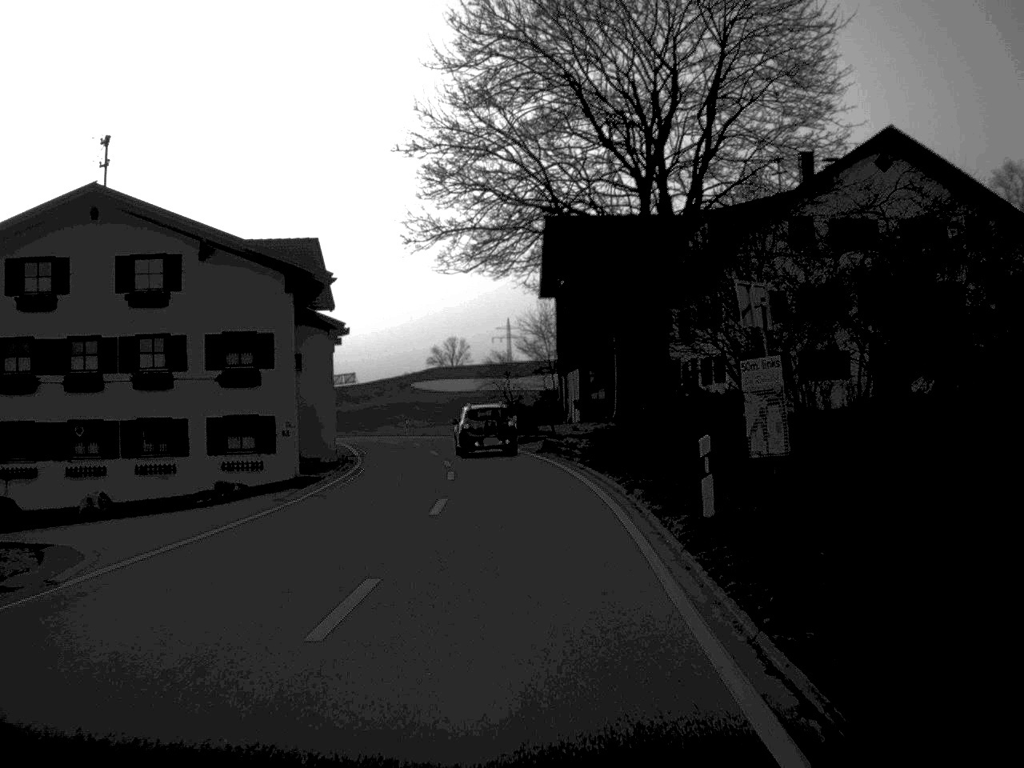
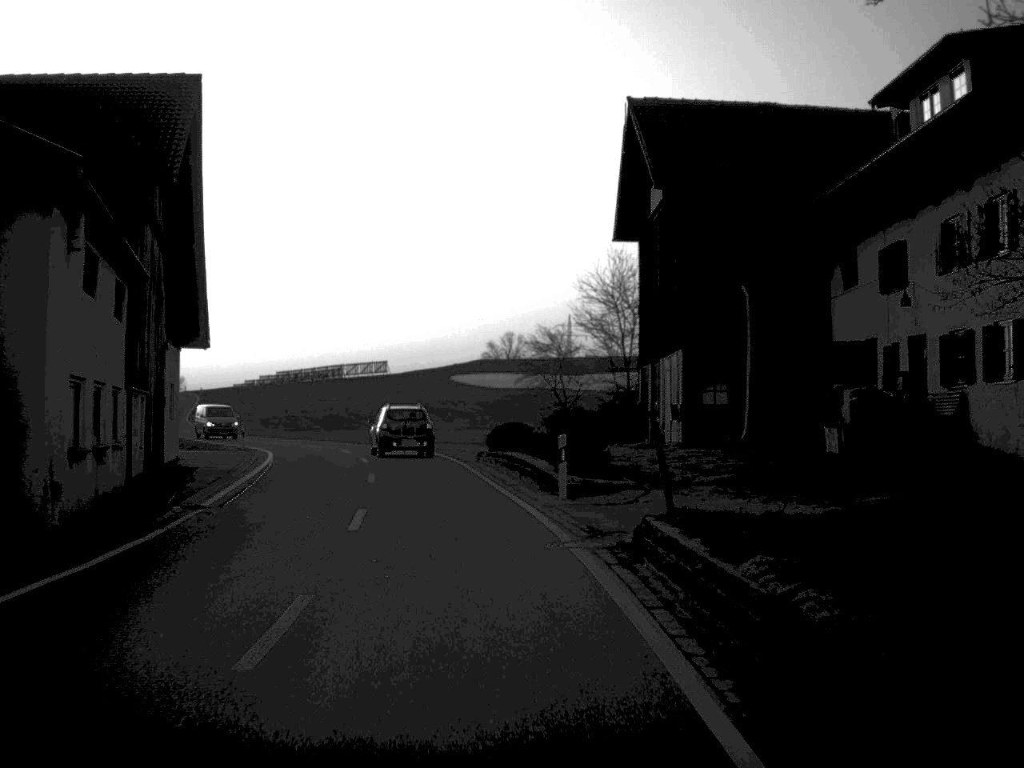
(-0.1, +26.2) m; -3°
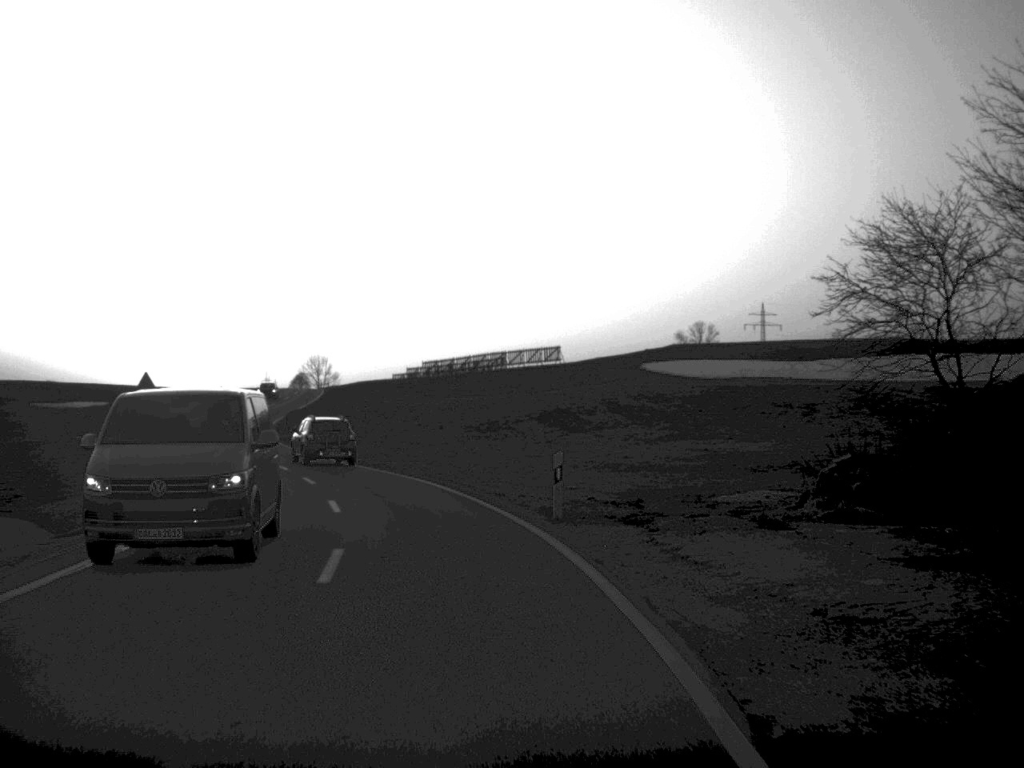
(-2.3, +32.8) m; -8°
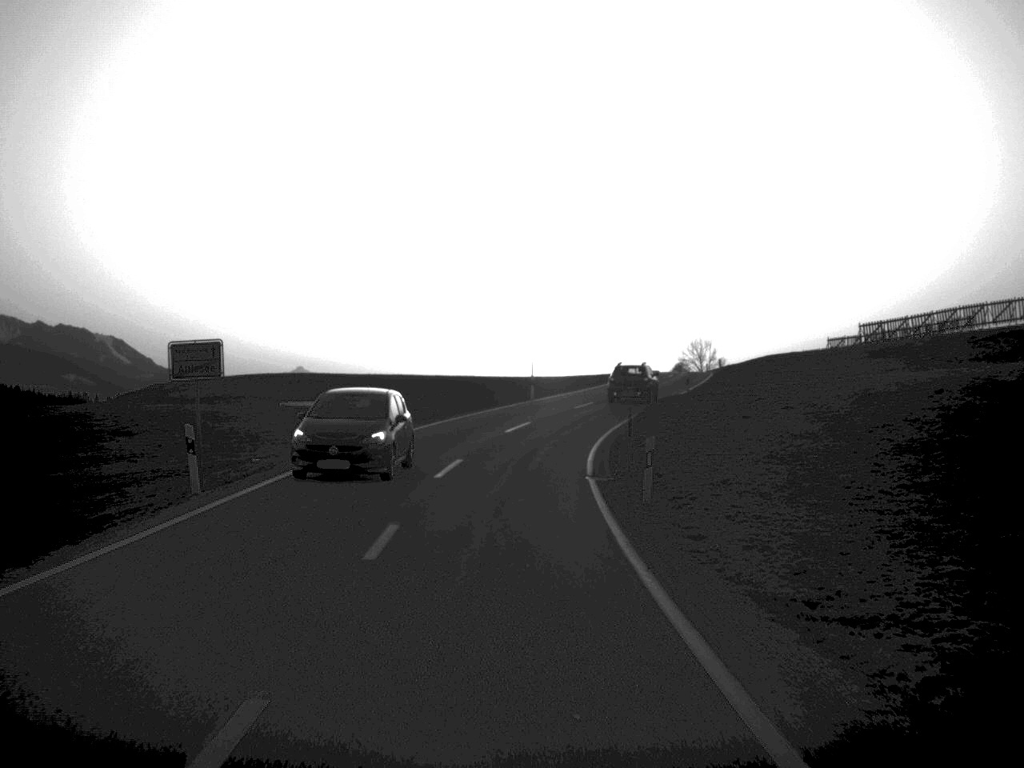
(-7.1, +43.5) m; -17°
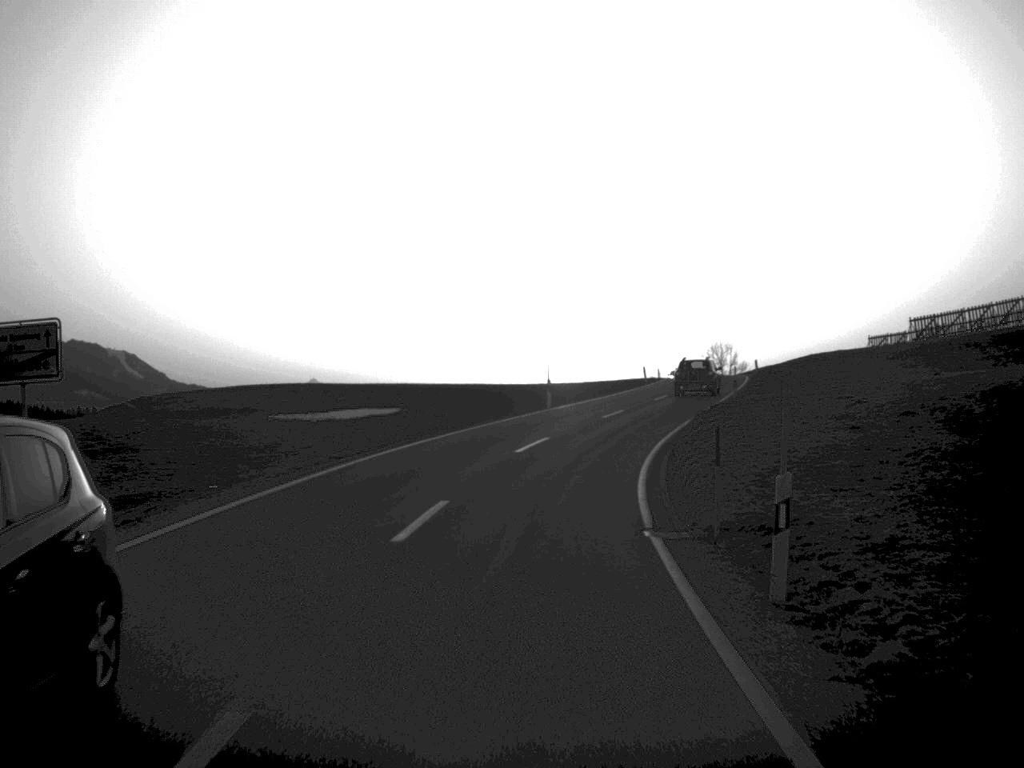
(-0.1, +9.1) m; 0°
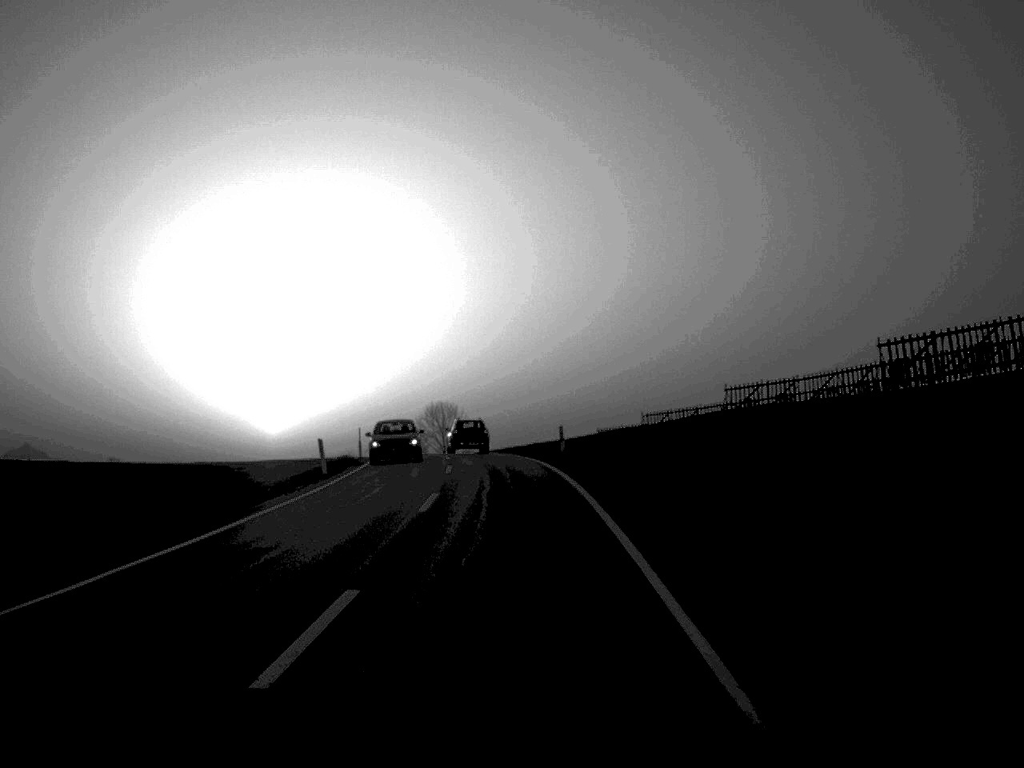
(+4.8, +41.9) m; +13°
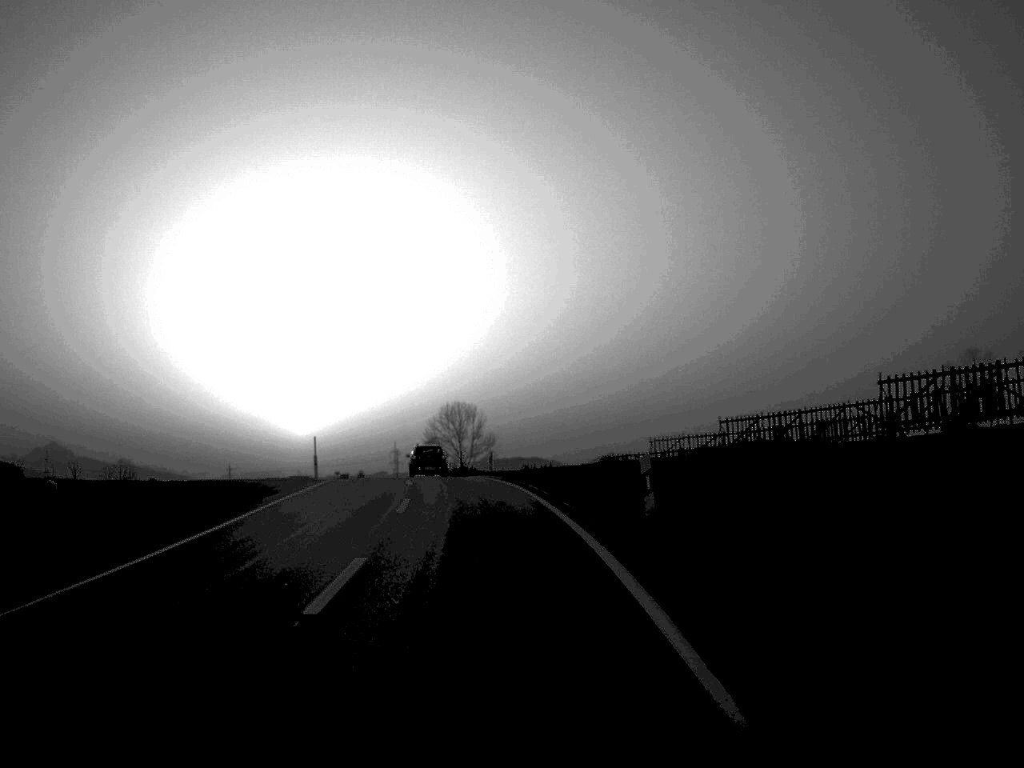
(-0.1, +22.1) m; -1°
